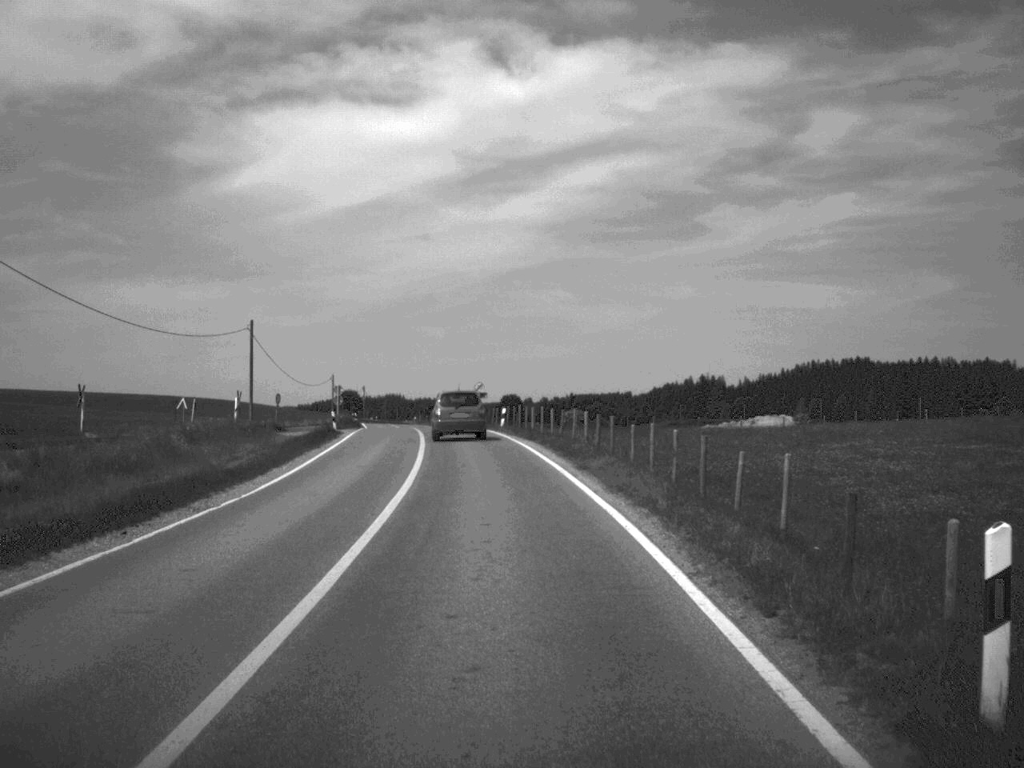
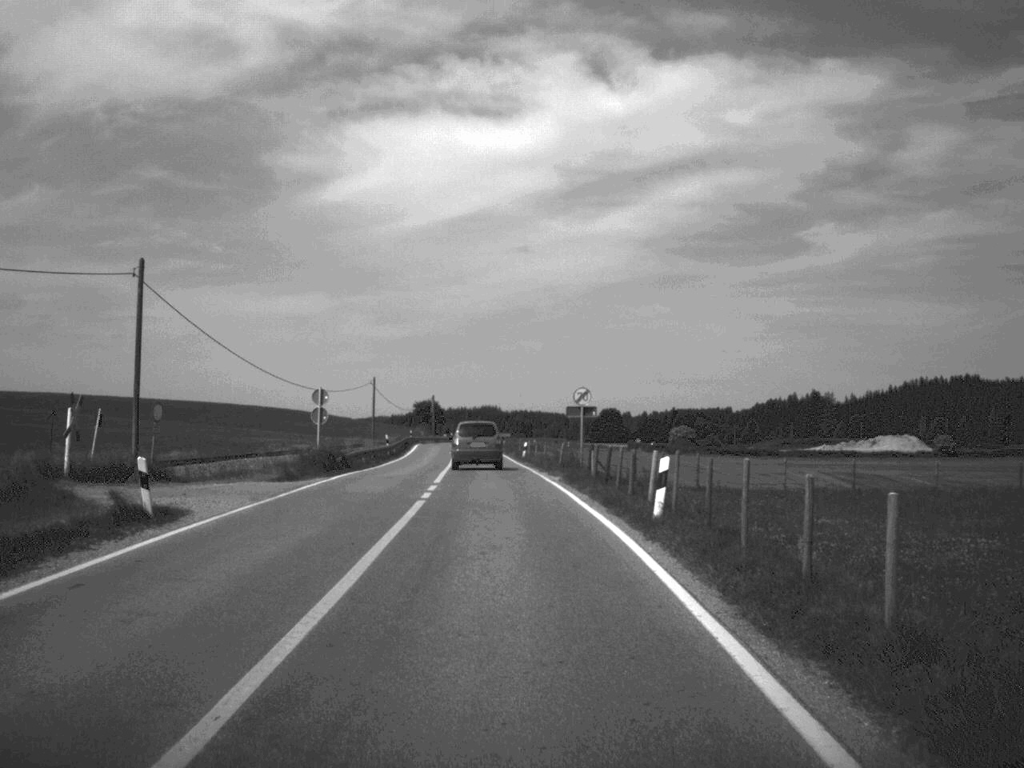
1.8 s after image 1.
(-1.5, +37.4) m; -4°
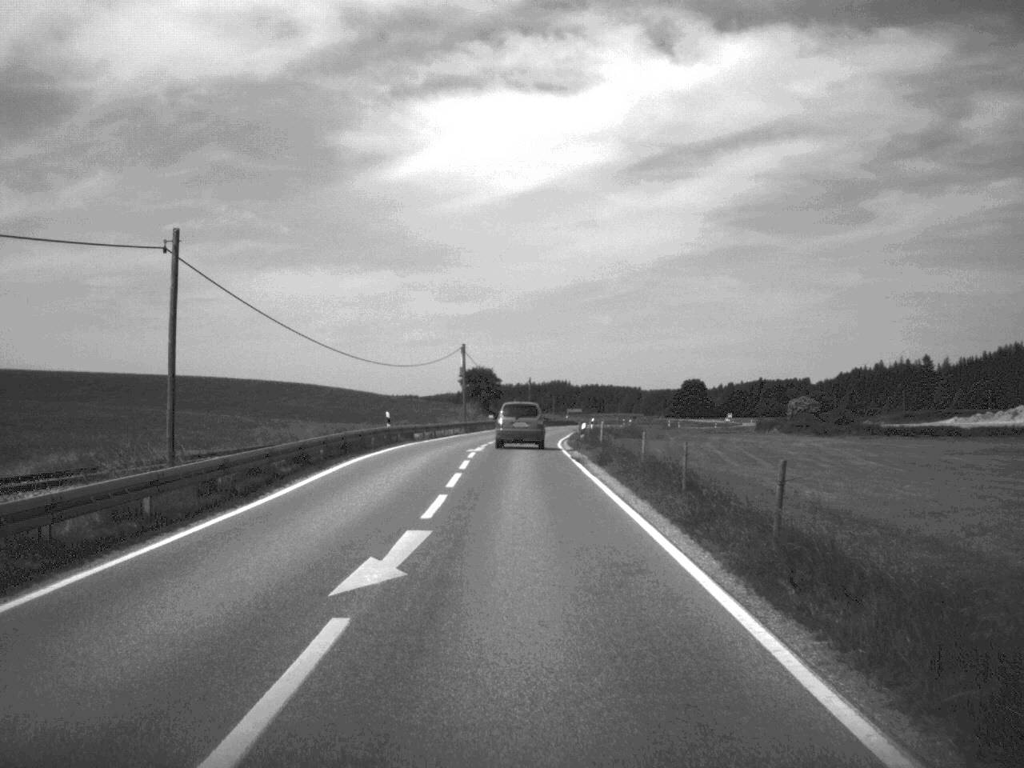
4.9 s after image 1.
(-2.4, +67.2) m; -3°
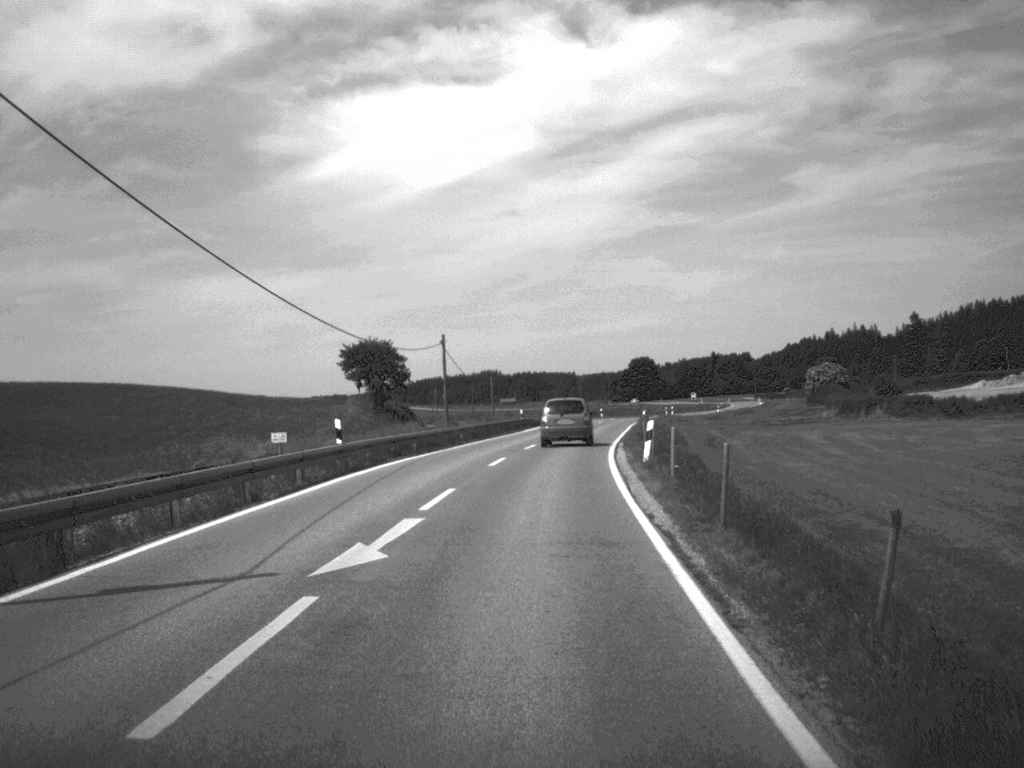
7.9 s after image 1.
(+0.9, +70.5) m; +3°
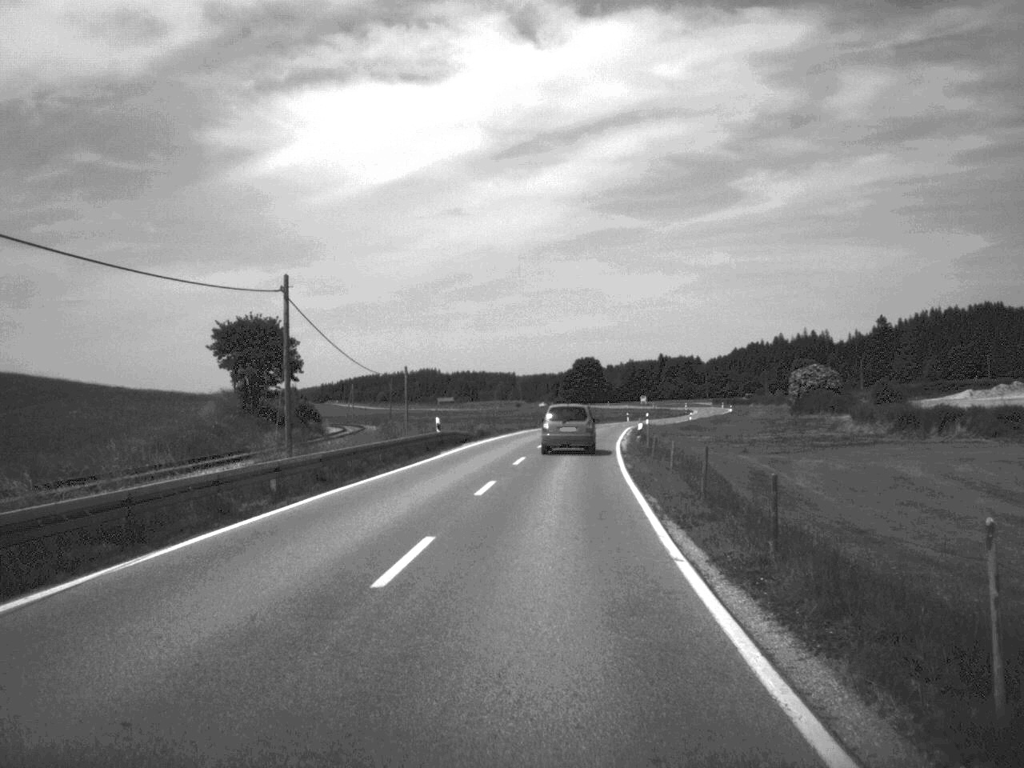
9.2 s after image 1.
(+0.7, +29.8) m; +3°
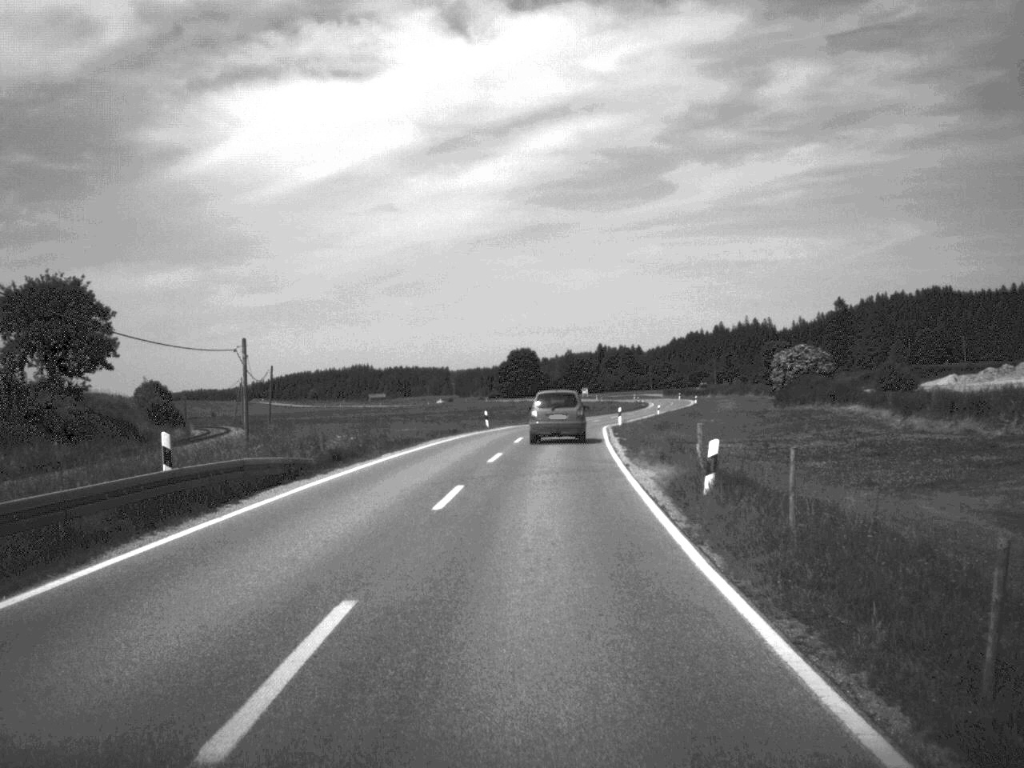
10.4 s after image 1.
(+0.7, +29.1) m; +3°
